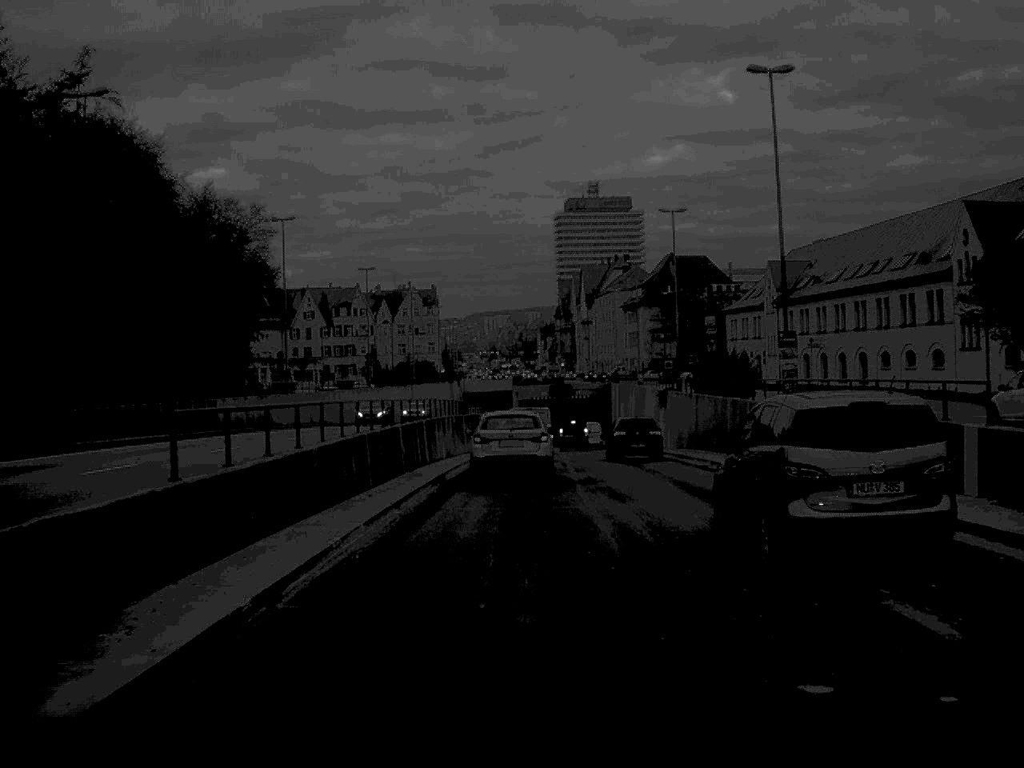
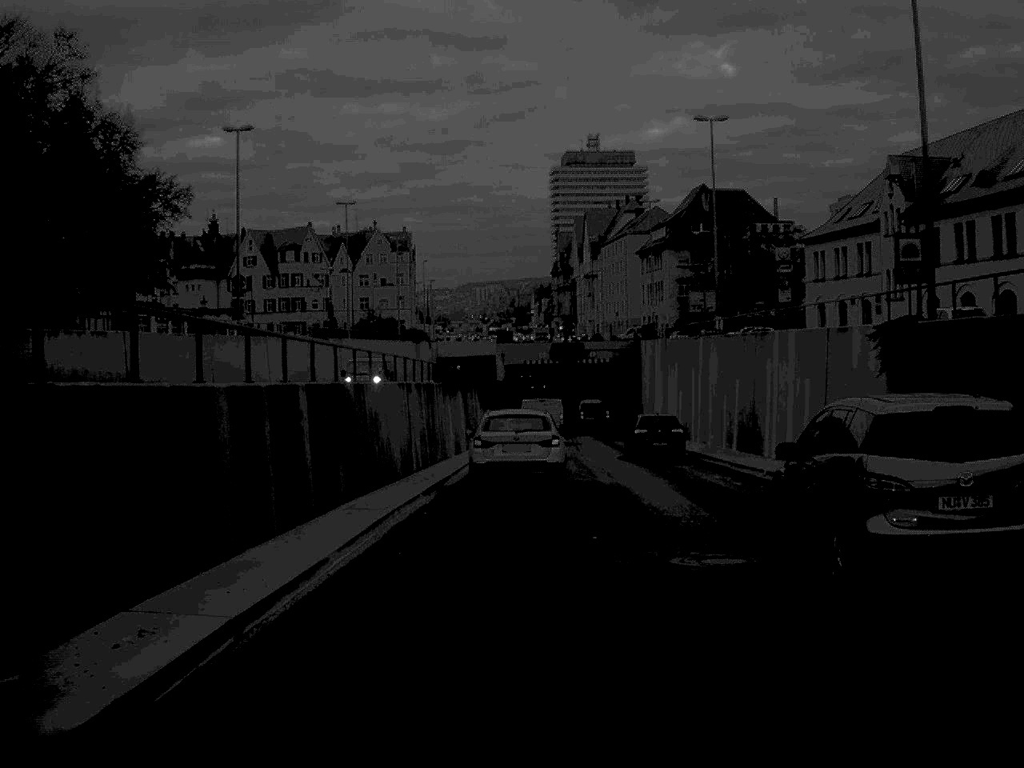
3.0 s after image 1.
(+0.1, +41.1) m; 0°
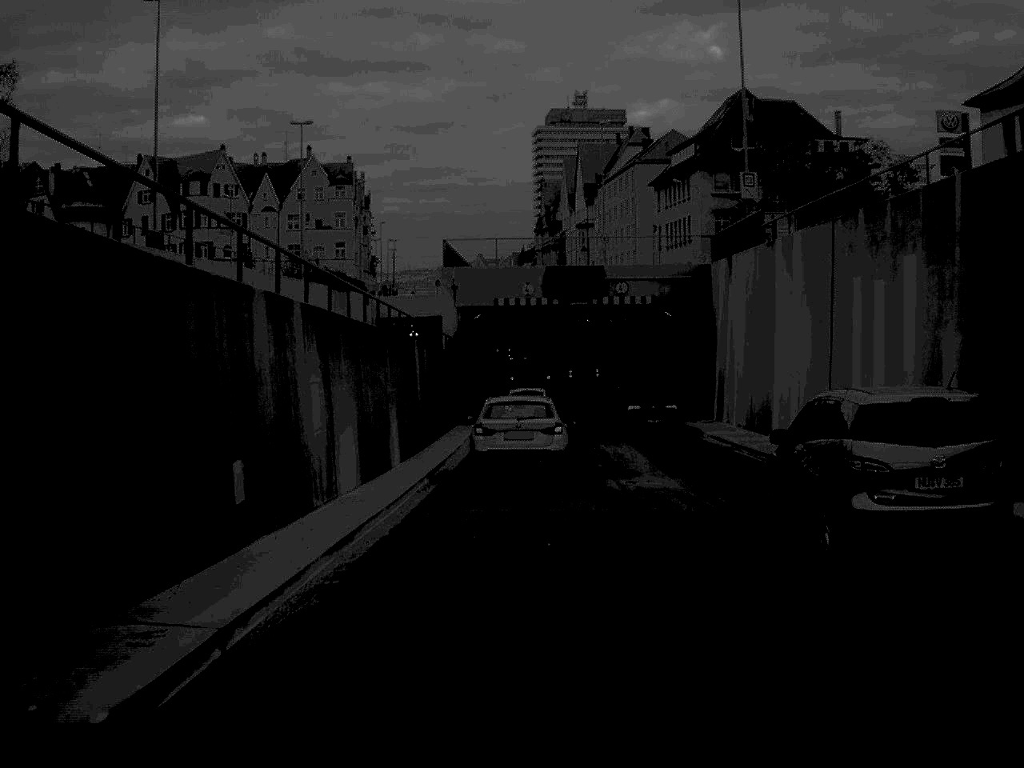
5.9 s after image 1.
(+0.3, +40.5) m; +1°
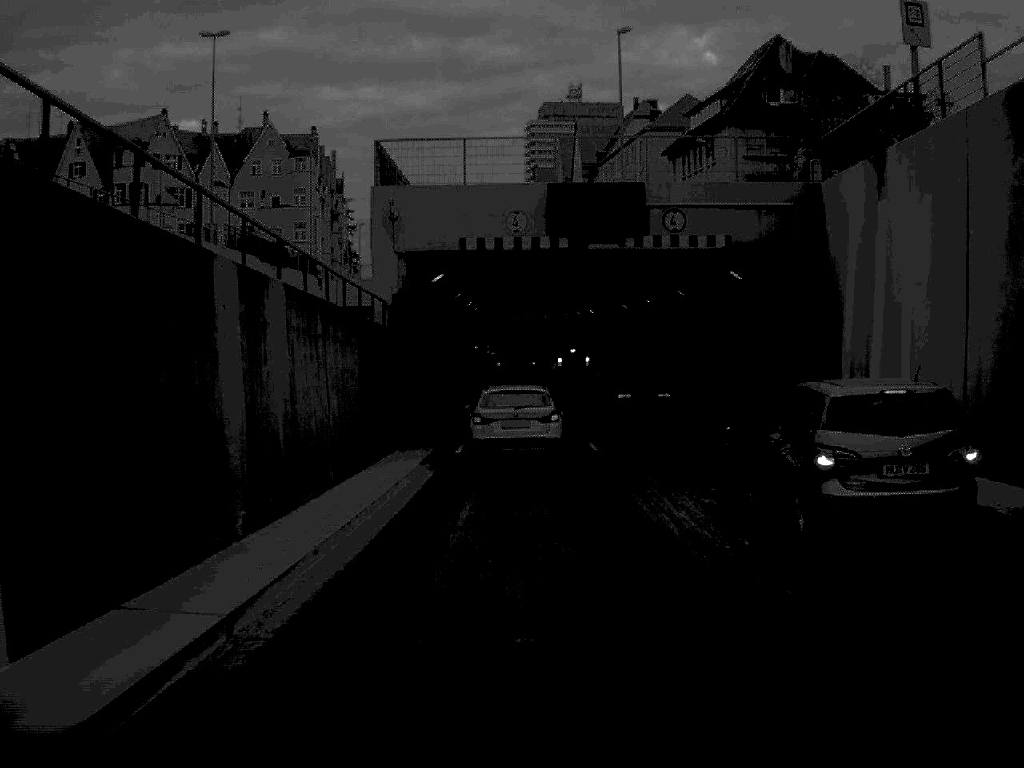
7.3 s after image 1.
(+0.1, +19.5) m; 0°
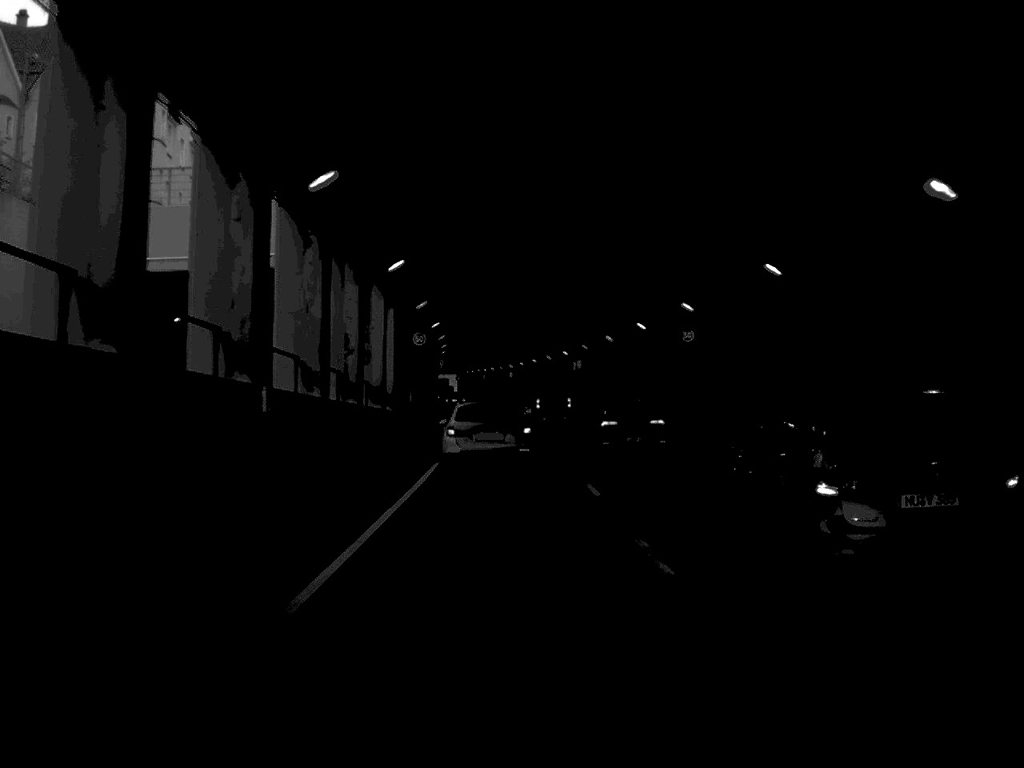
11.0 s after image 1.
(0.0, +52.8) m; 0°
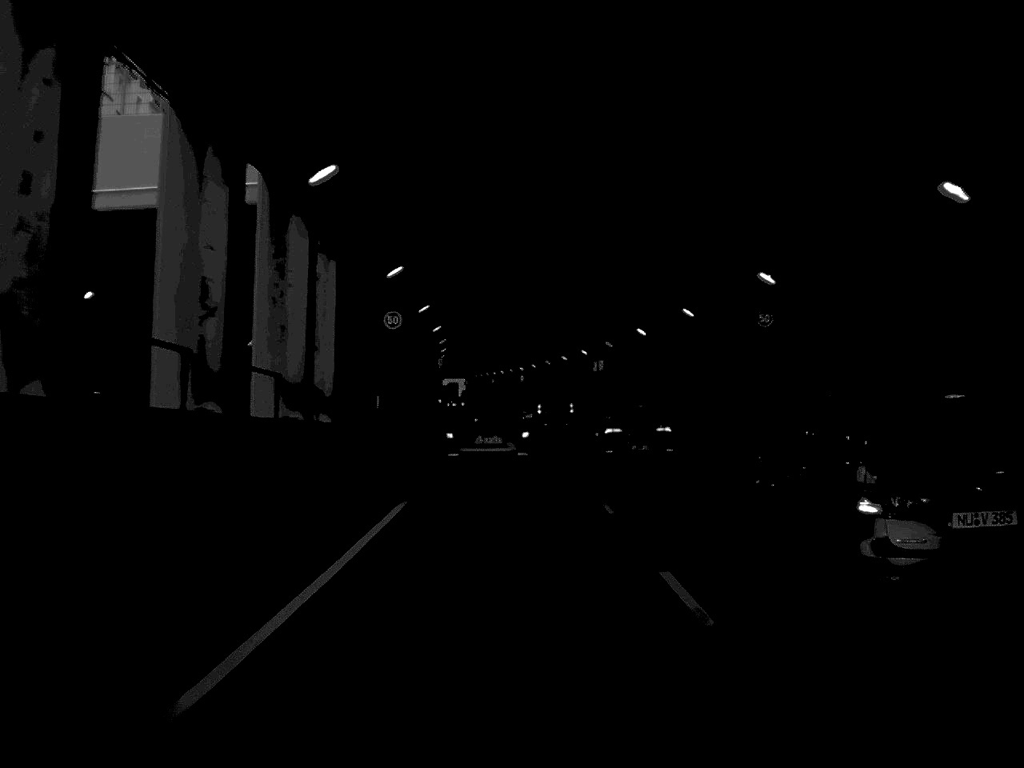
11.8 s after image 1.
(-0.1, +11.1) m; -1°
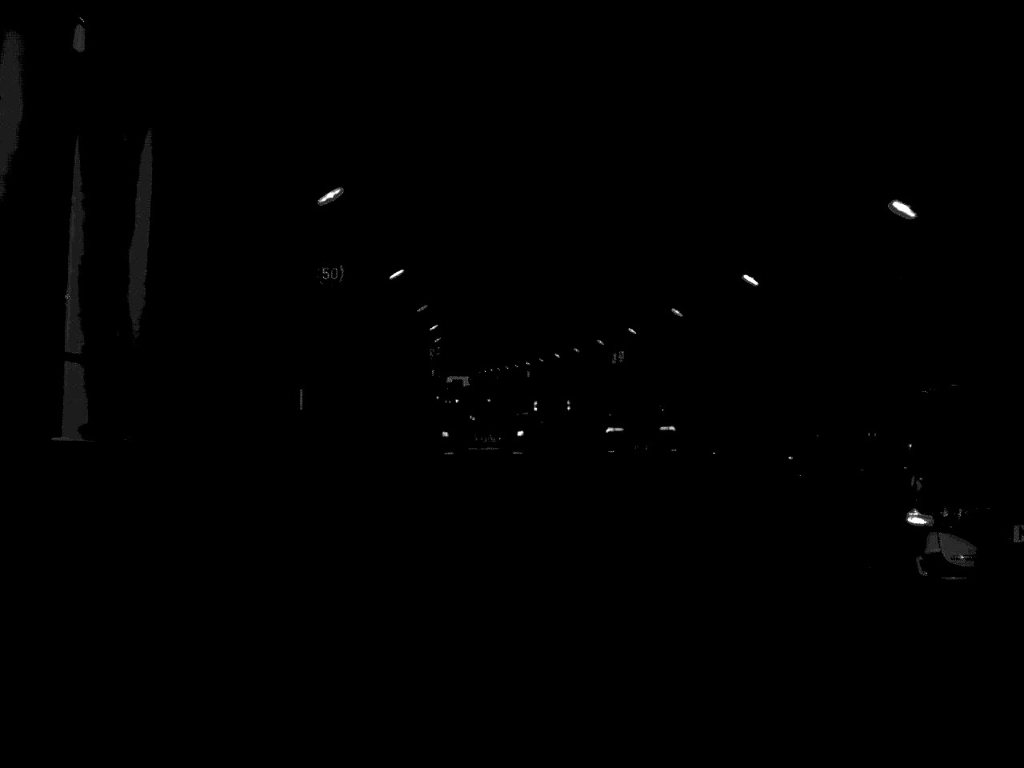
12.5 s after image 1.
(0.0, +10.1) m; 0°
